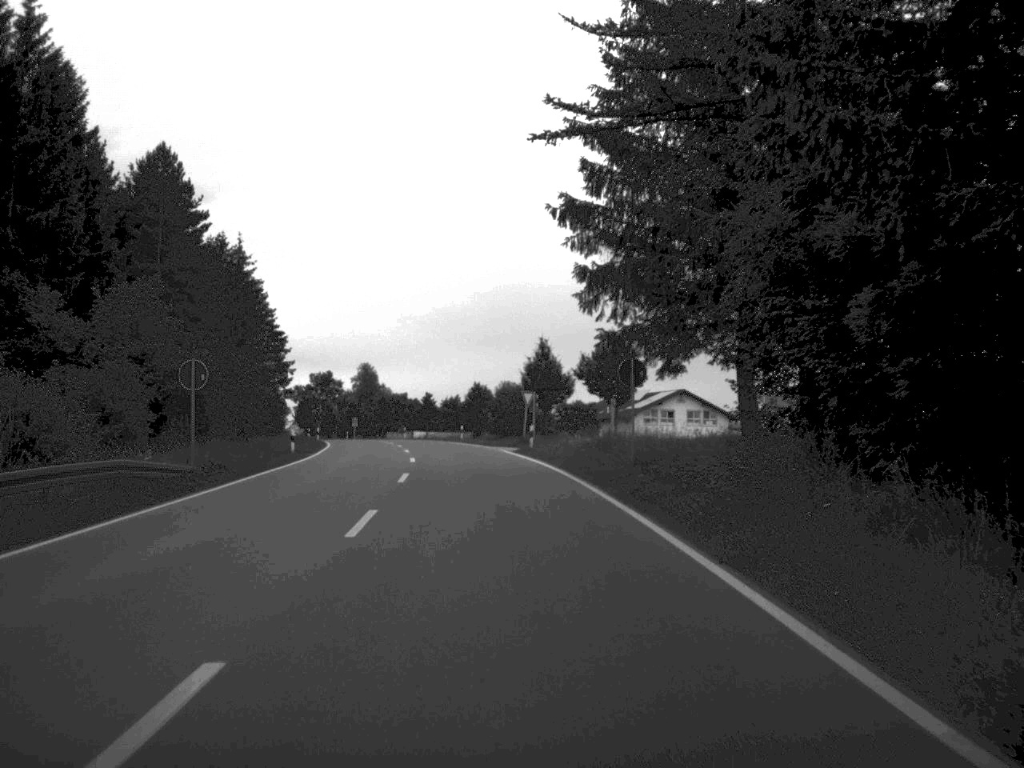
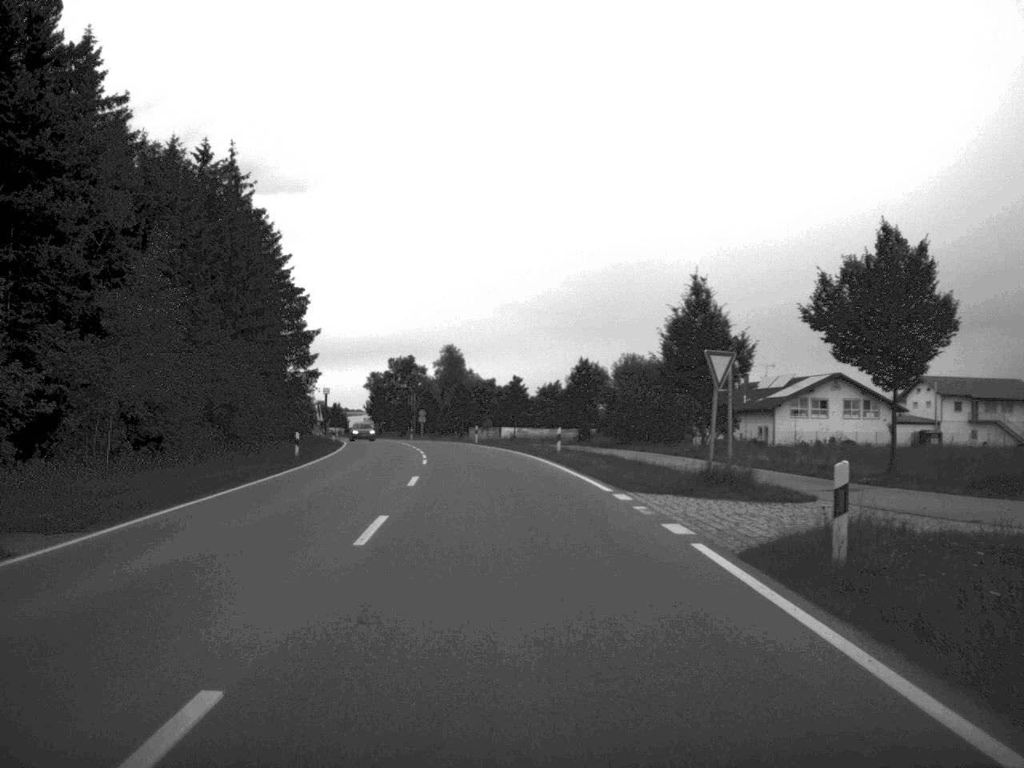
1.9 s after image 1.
(-1.5, +36.4) m; -5°
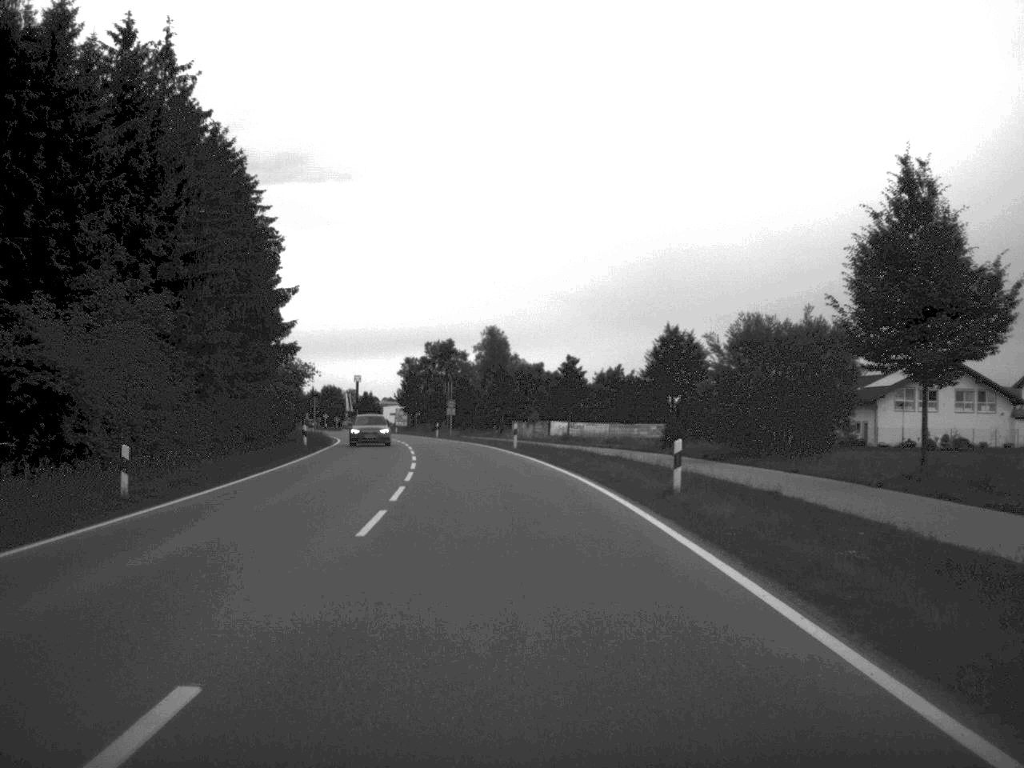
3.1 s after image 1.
(-0.5, +23.6) m; -2°
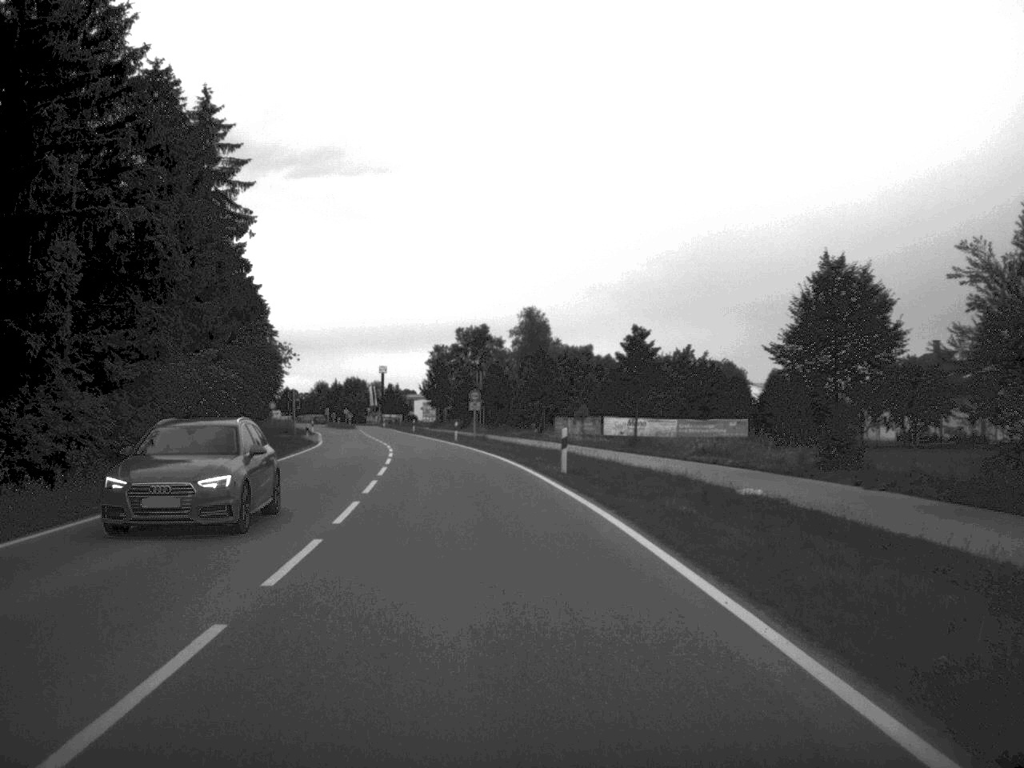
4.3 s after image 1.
(-0.3, +22.2) m; -2°
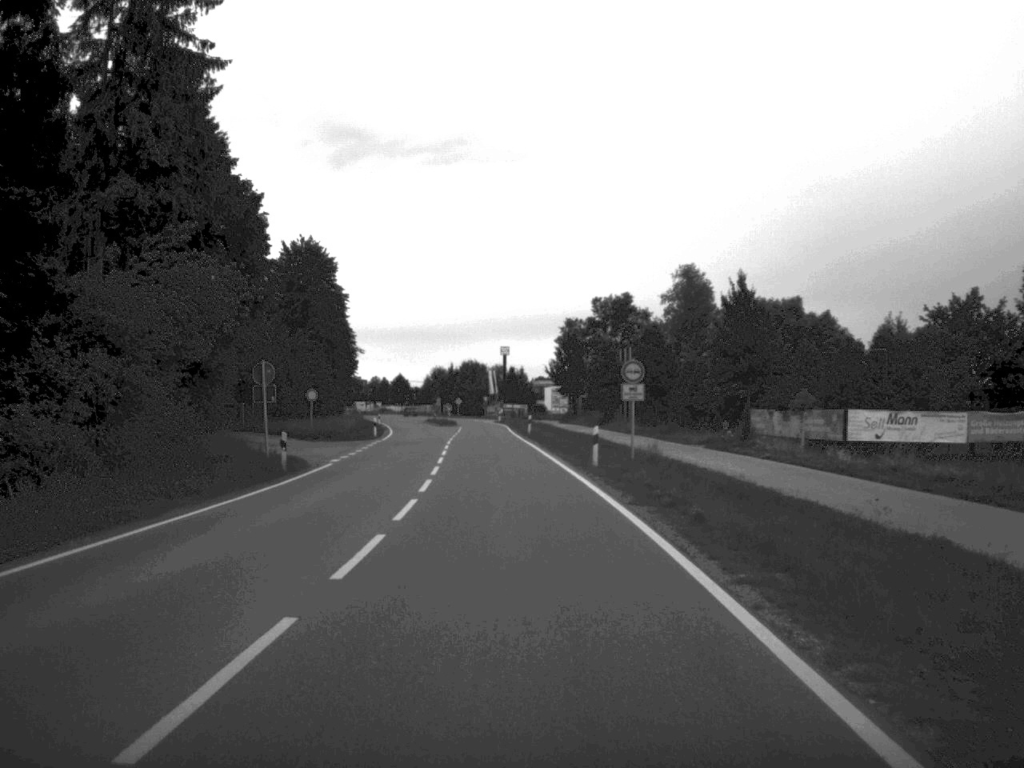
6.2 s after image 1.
(-1.9, +35.1) m; -6°
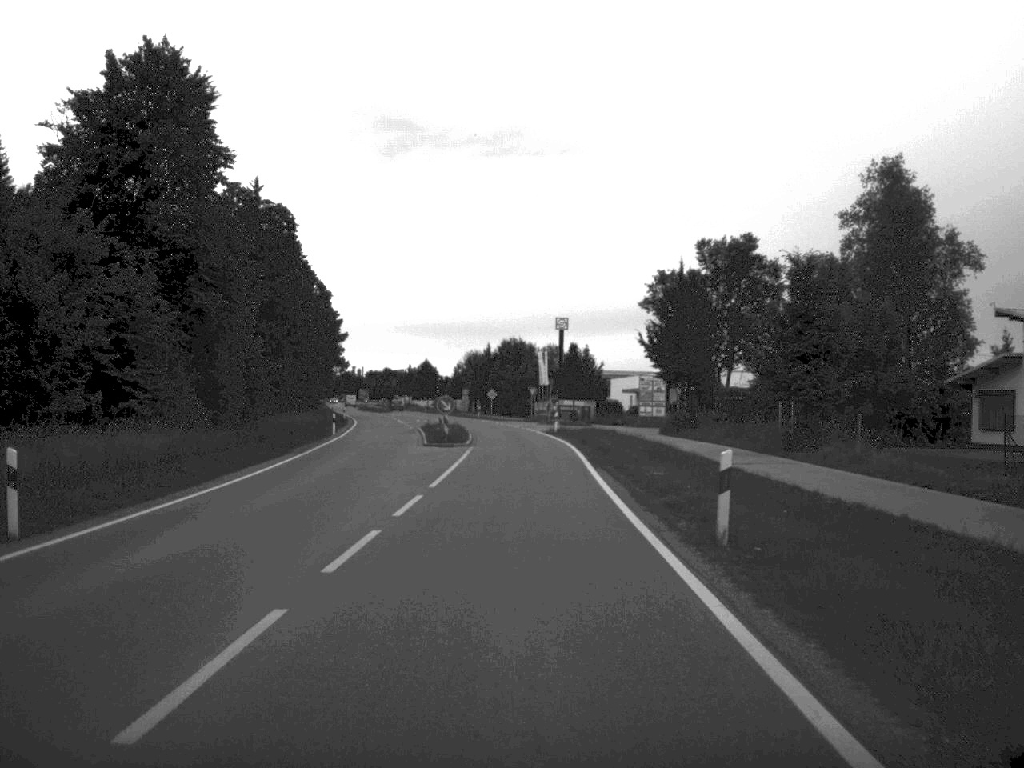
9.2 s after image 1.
(-1.4, +52.9) m; -2°
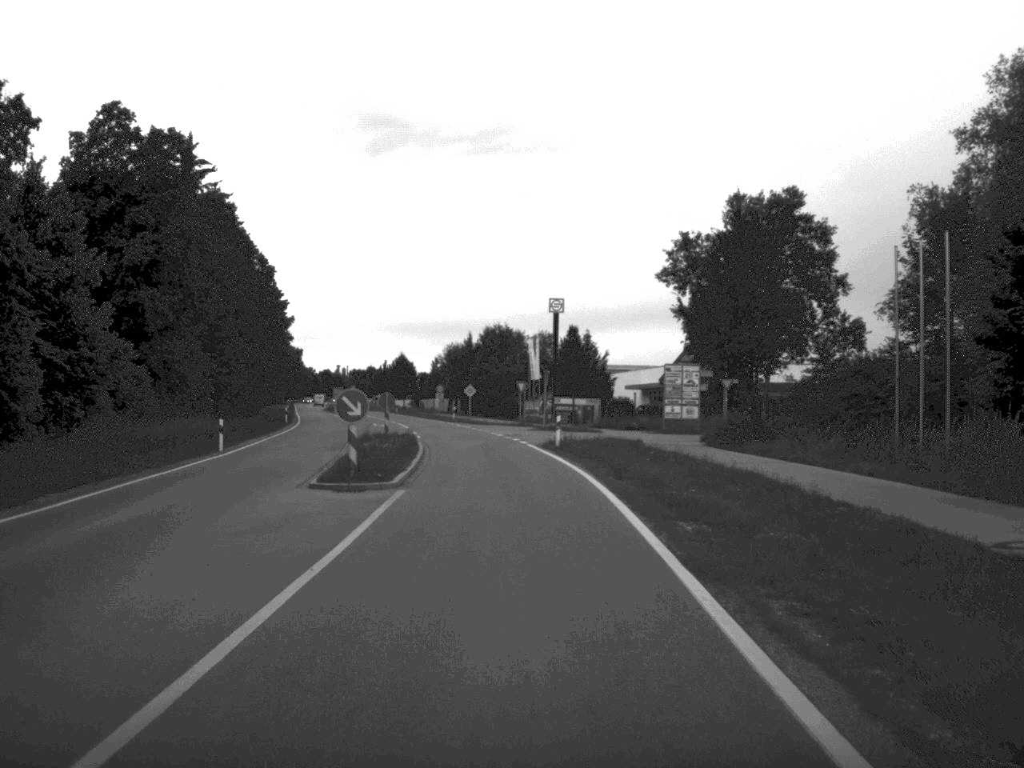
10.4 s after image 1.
(+0.1, +21.5) m; 0°
